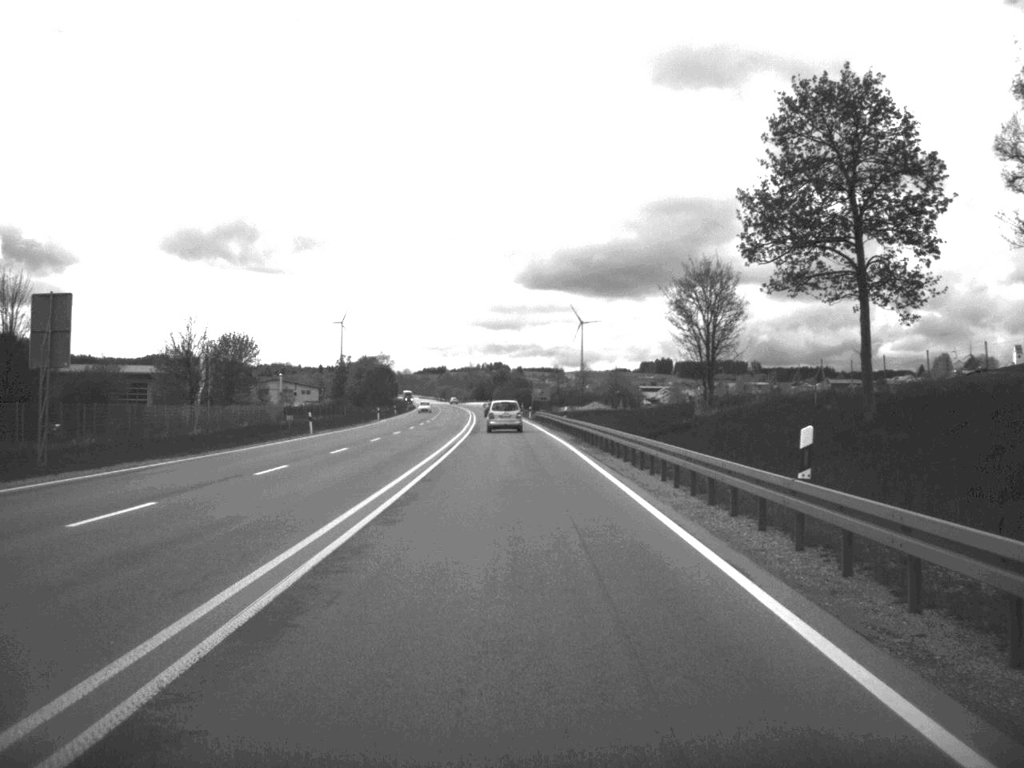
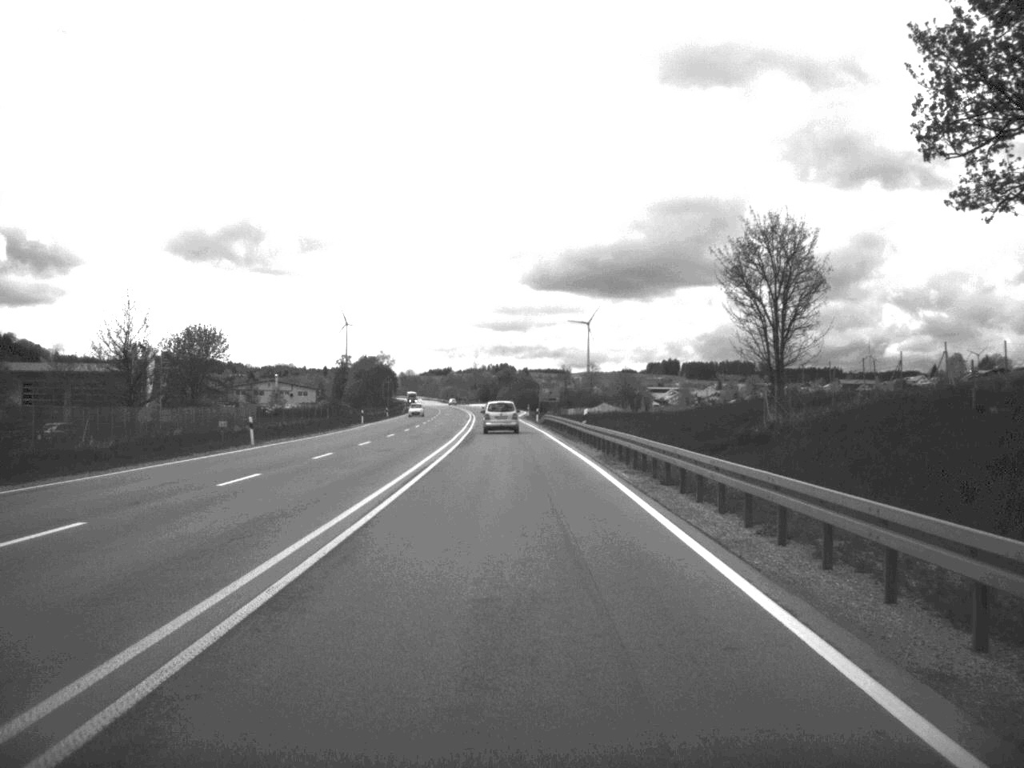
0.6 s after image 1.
(0.0, +15.4) m; 0°
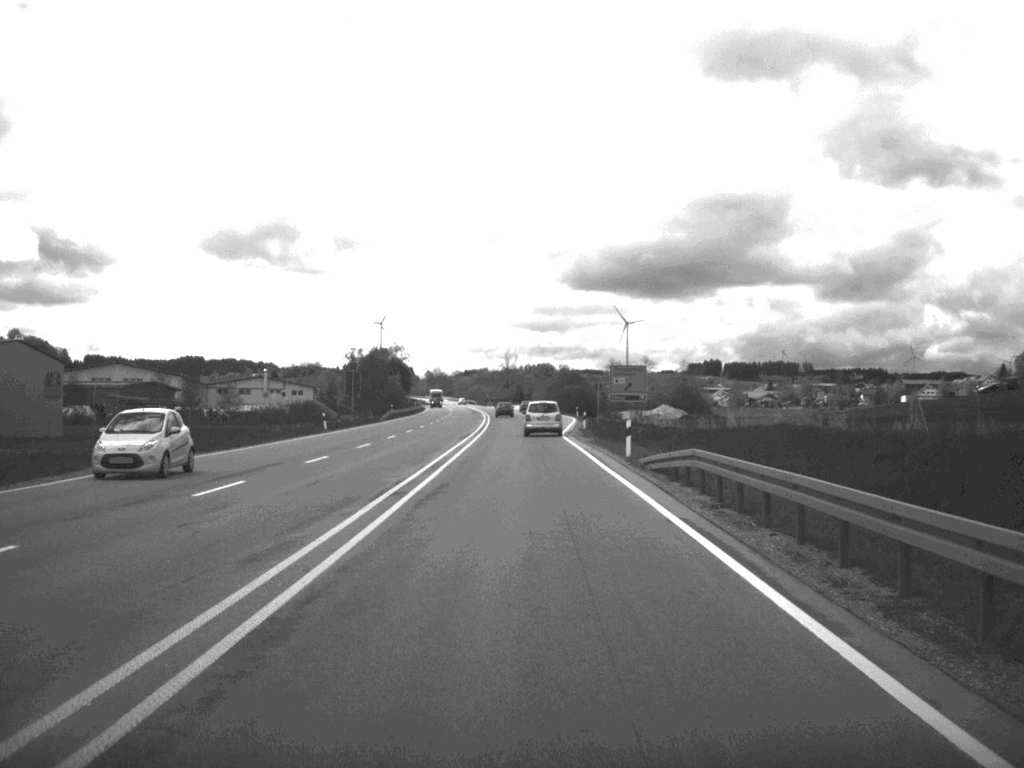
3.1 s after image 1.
(-1.0, +62.7) m; -2°
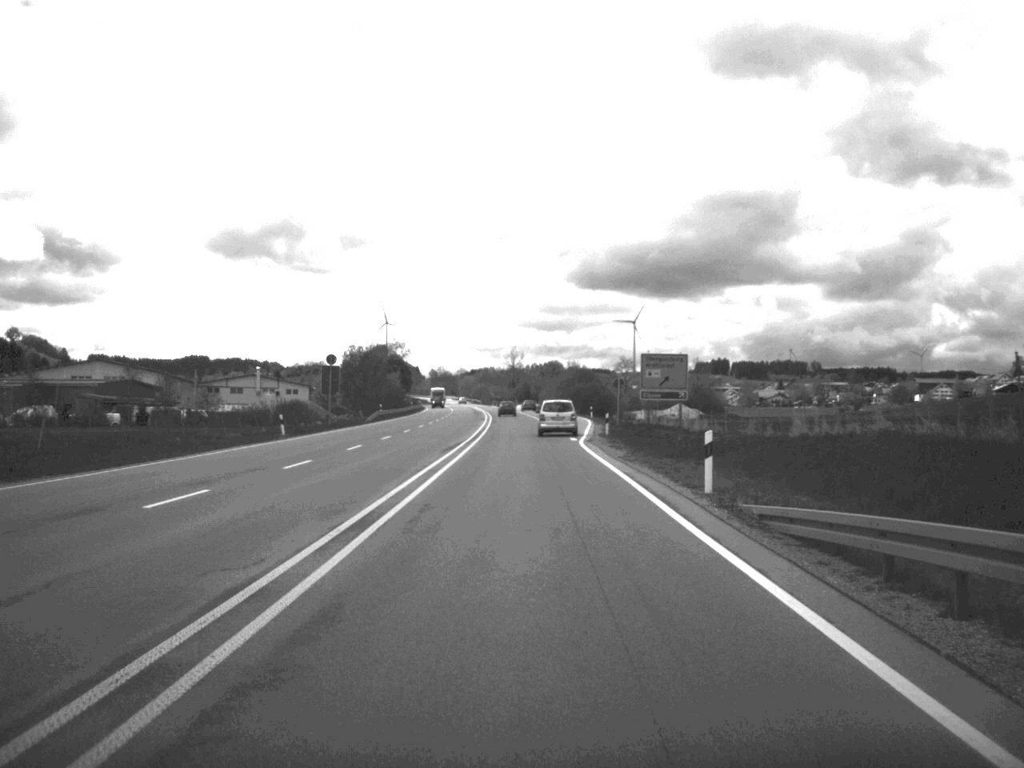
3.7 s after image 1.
(0.0, +14.9) m; 0°
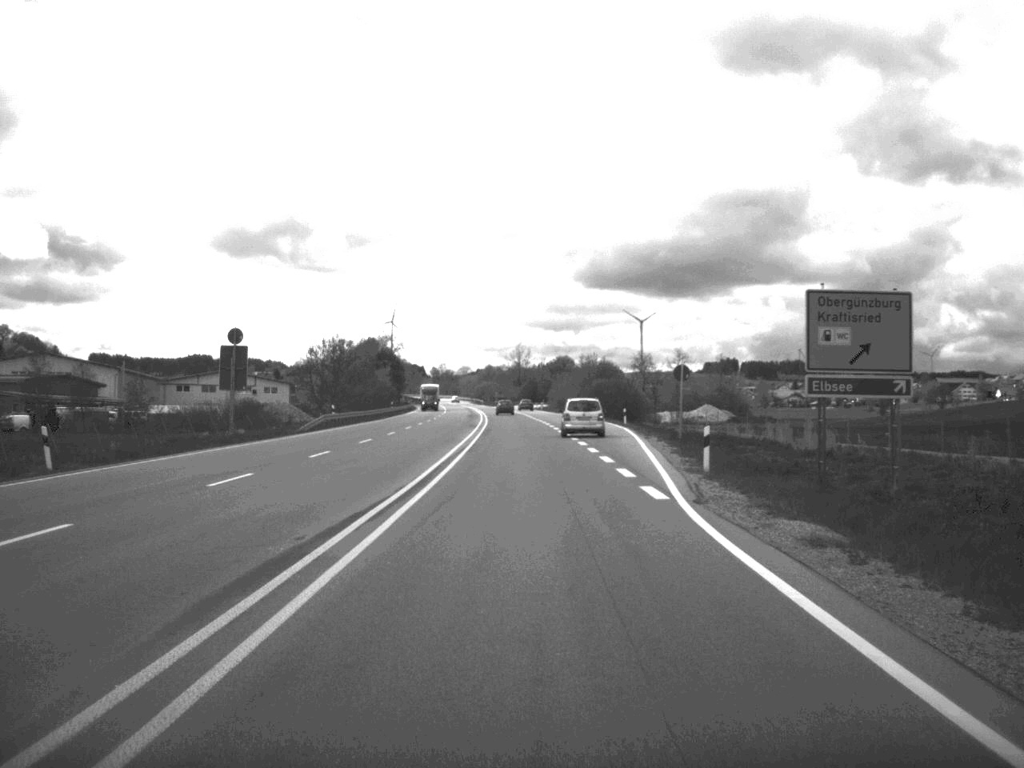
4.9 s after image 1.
(-0.1, +30.8) m; 0°
